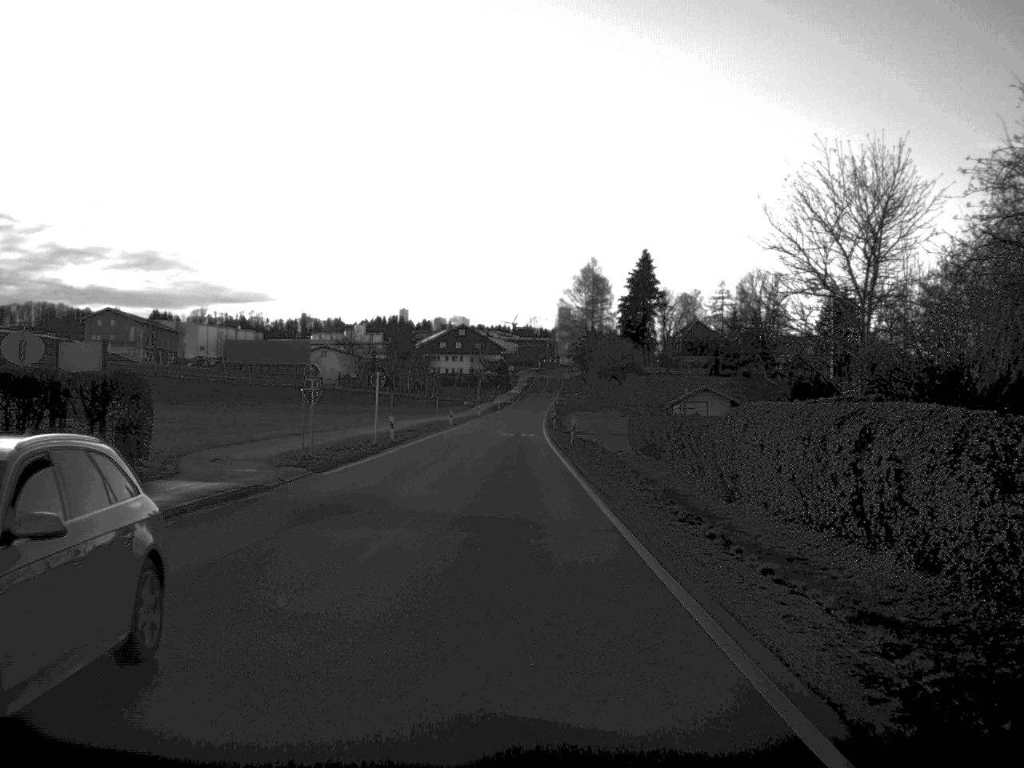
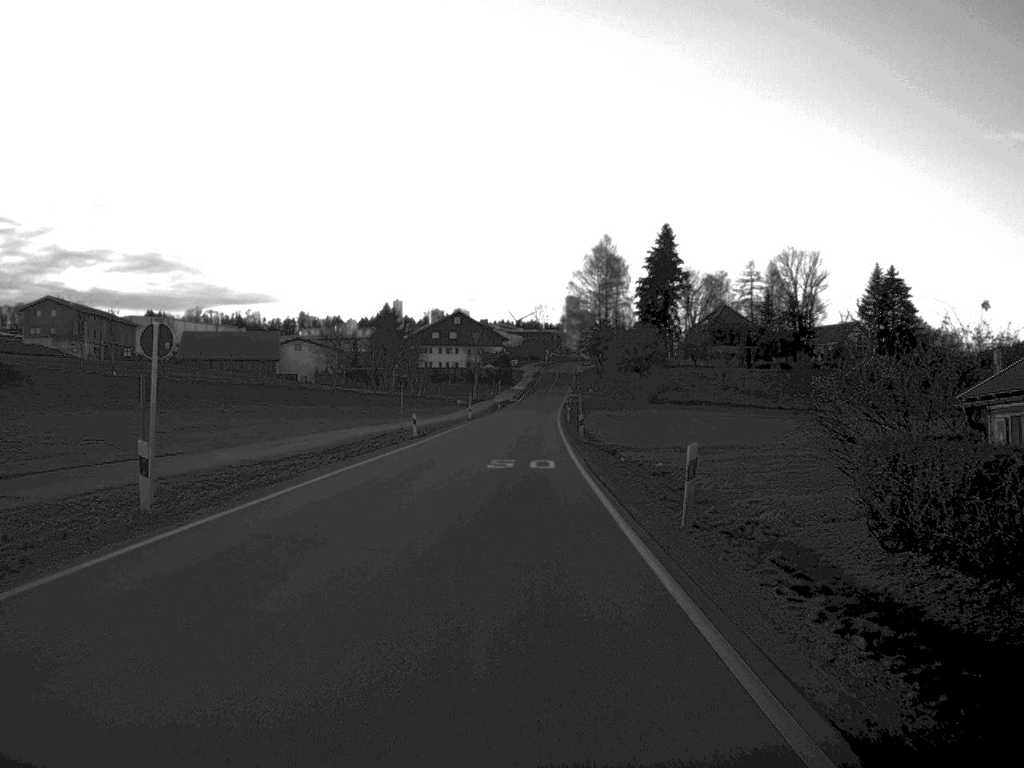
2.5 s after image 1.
(-0.2, +33.0) m; 0°
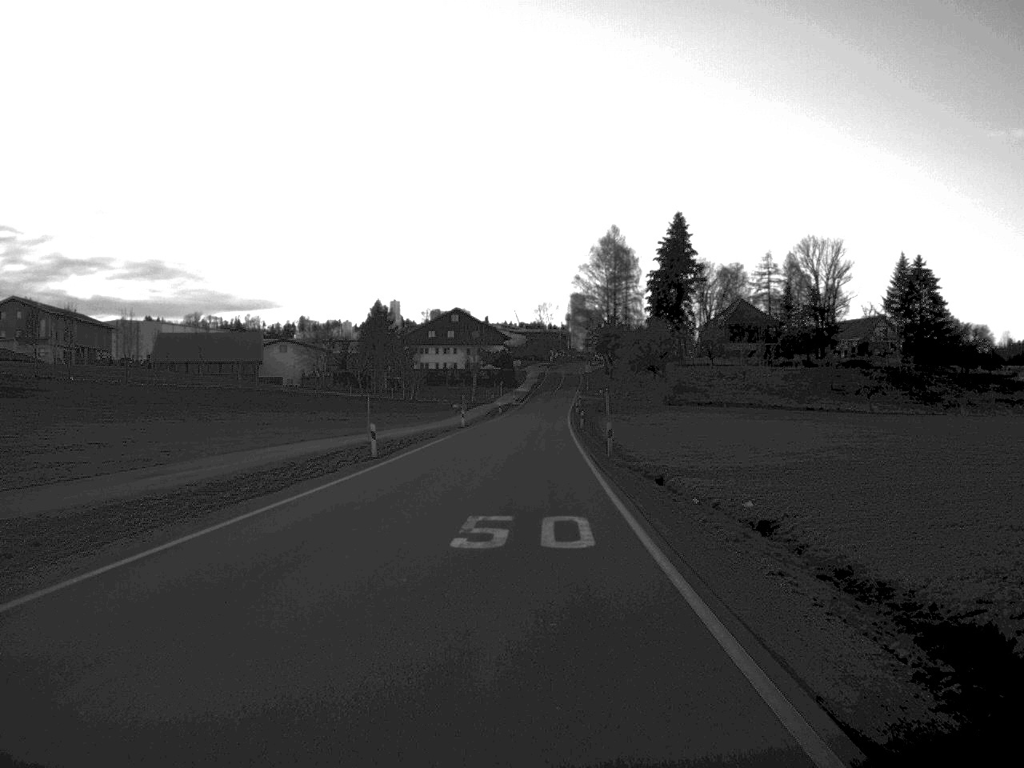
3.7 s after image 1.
(0.0, +15.9) m; 0°
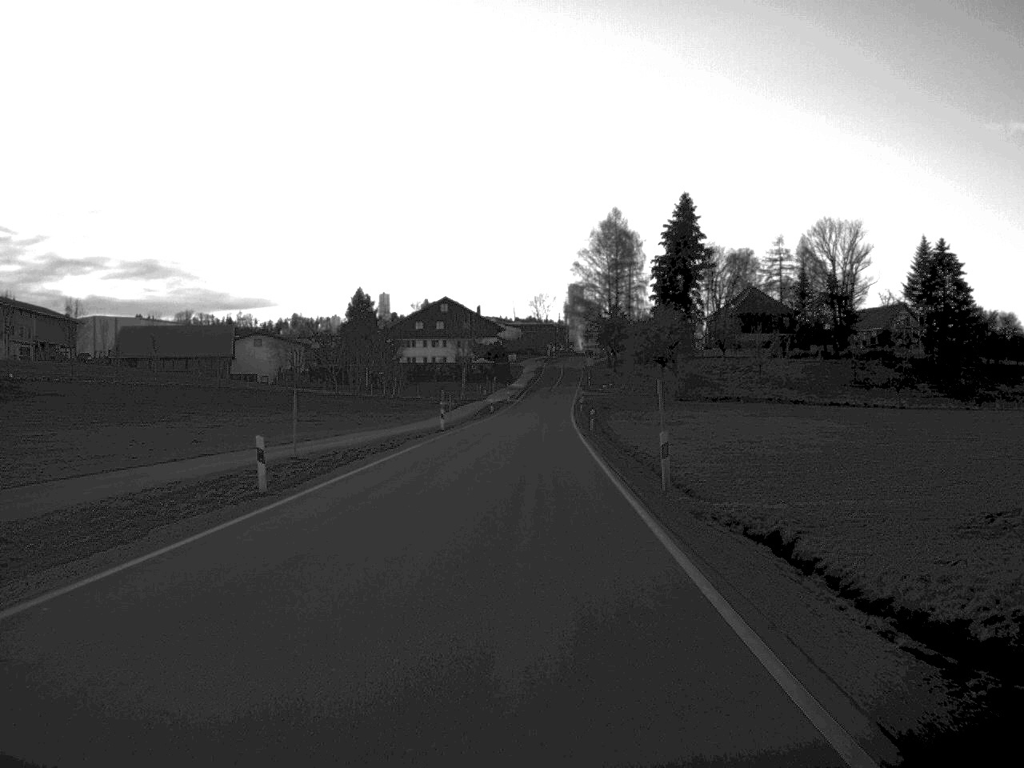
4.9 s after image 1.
(0.0, +15.9) m; 0°
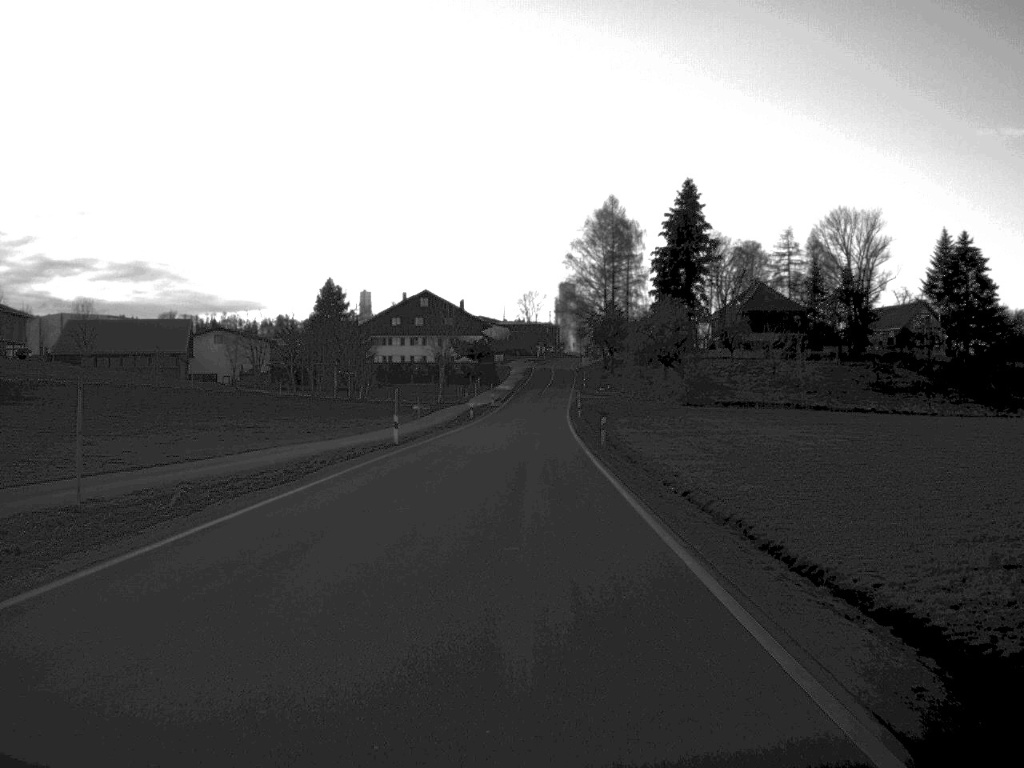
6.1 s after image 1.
(+0.1, +17.0) m; 0°
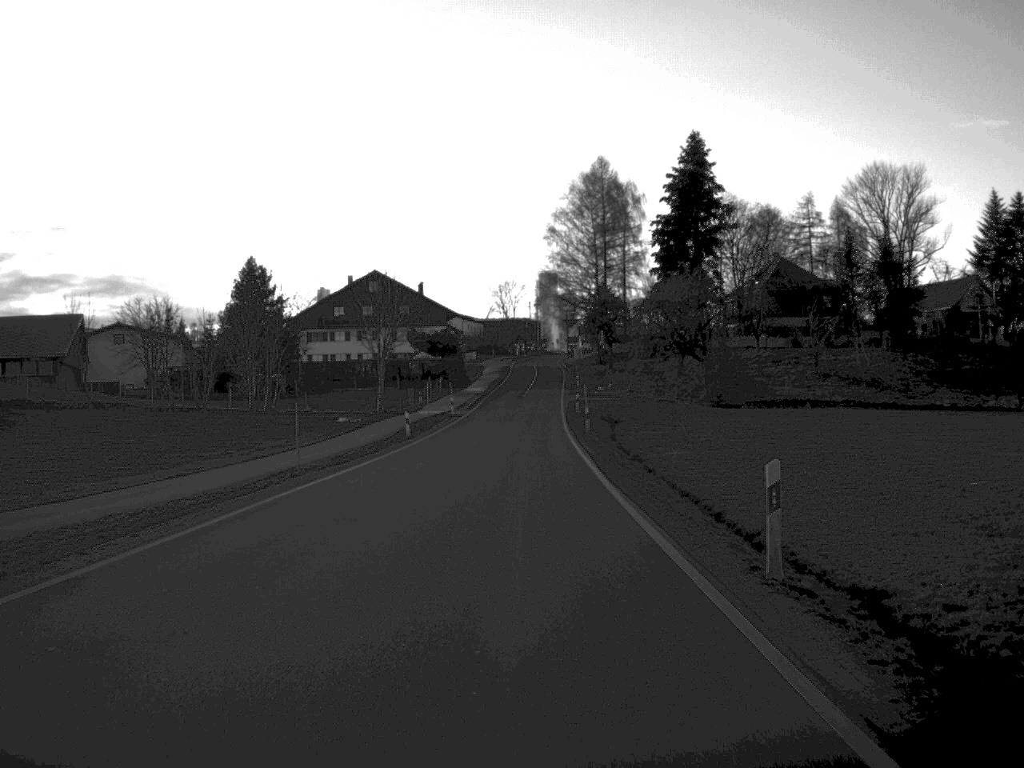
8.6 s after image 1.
(+0.2, +32.9) m; +1°
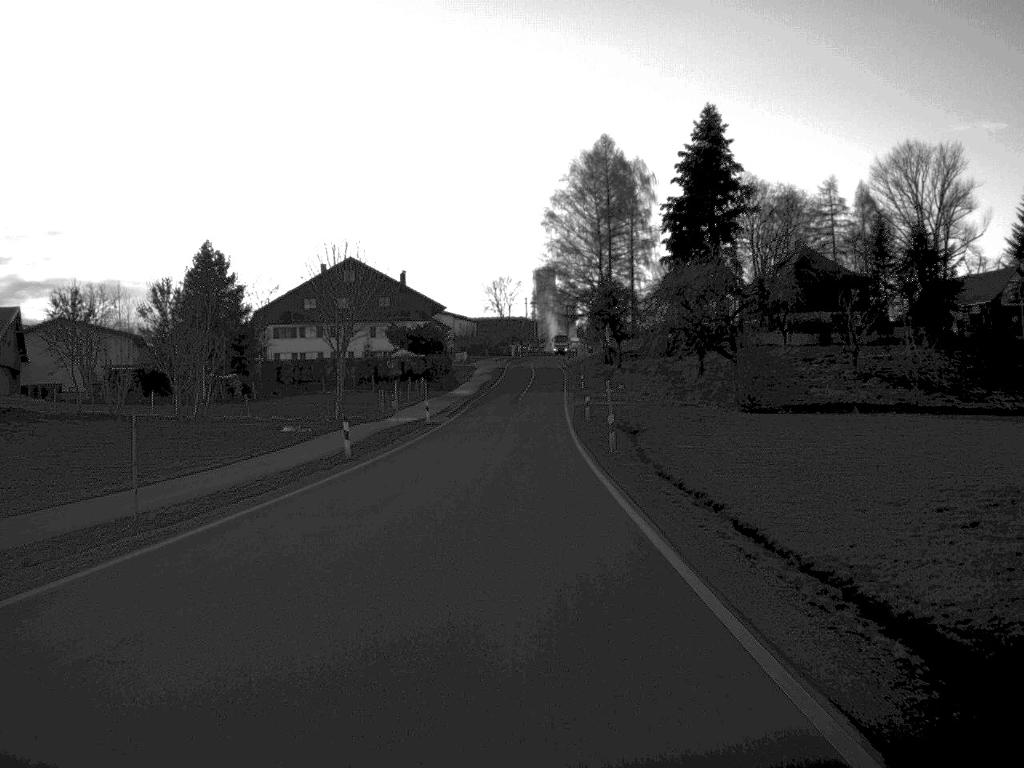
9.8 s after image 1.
(0.0, +15.9) m; 0°
